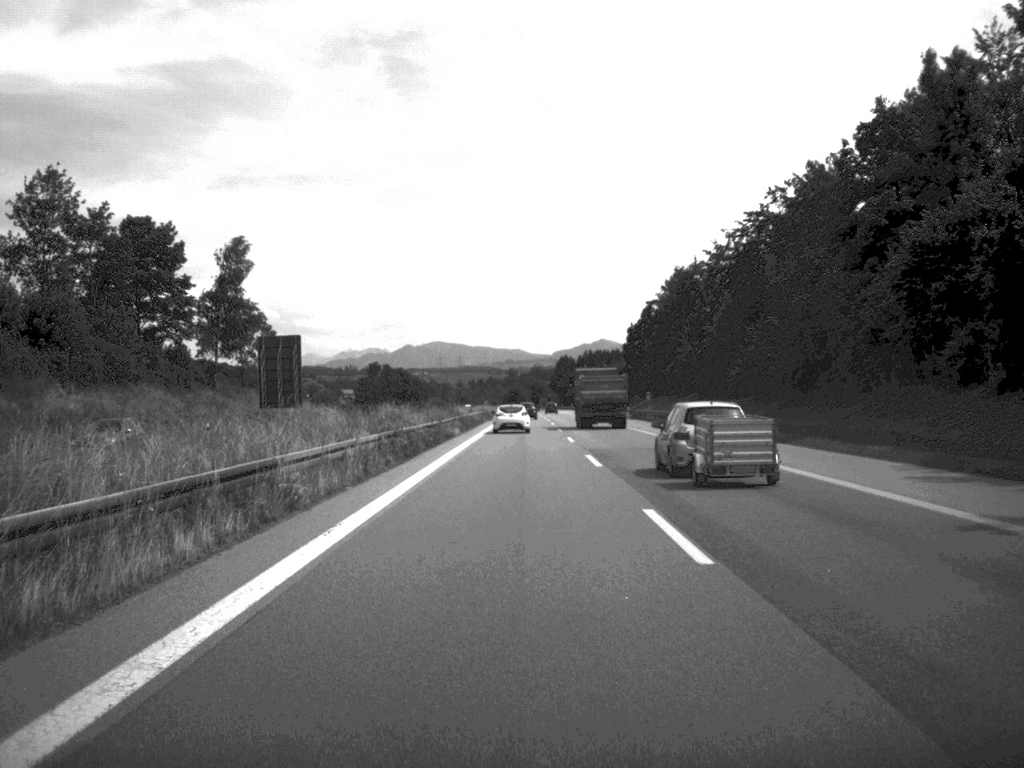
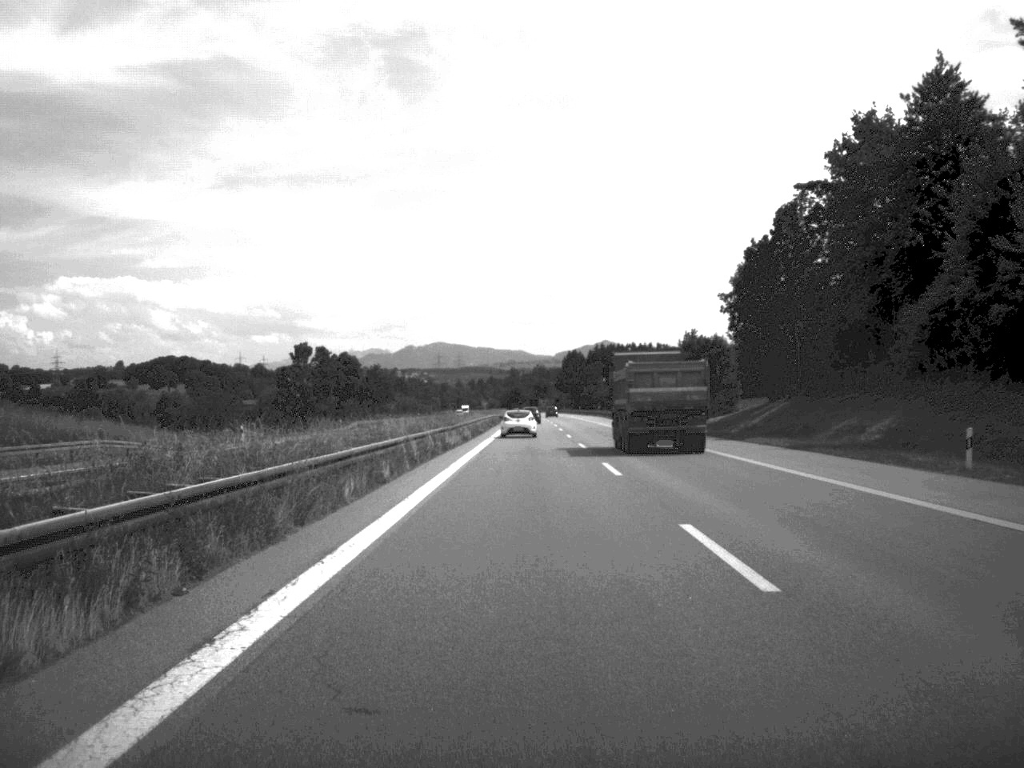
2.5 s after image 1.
(-0.2, +90.0) m; 0°
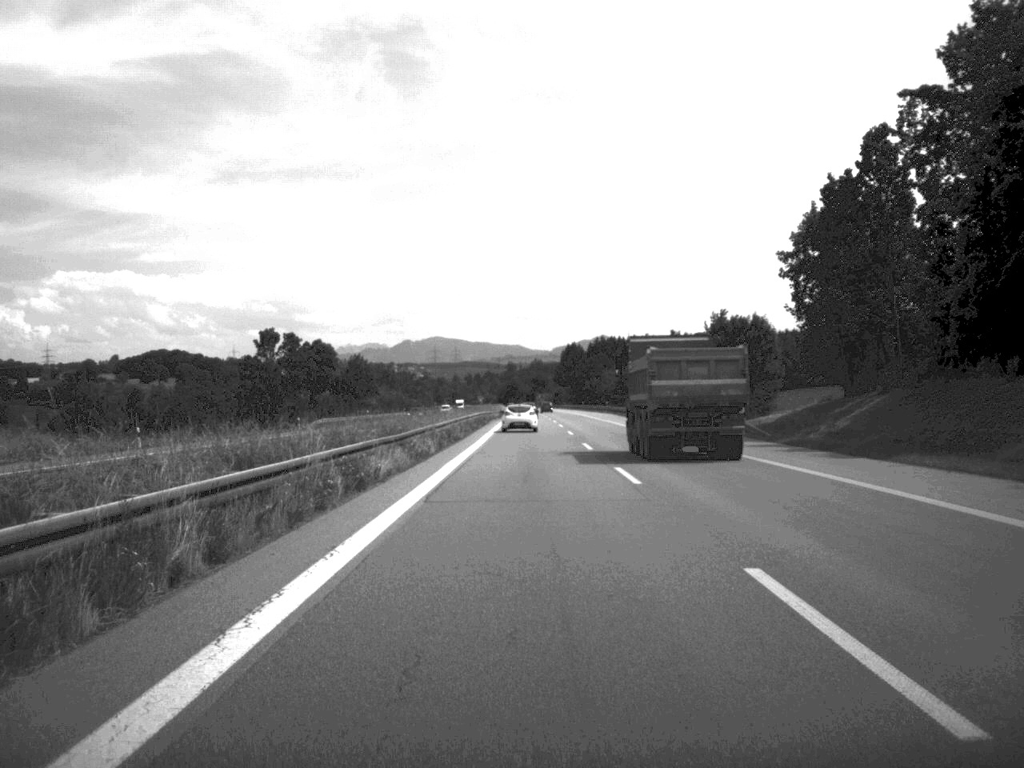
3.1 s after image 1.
(0.0, +22.3) m; 0°
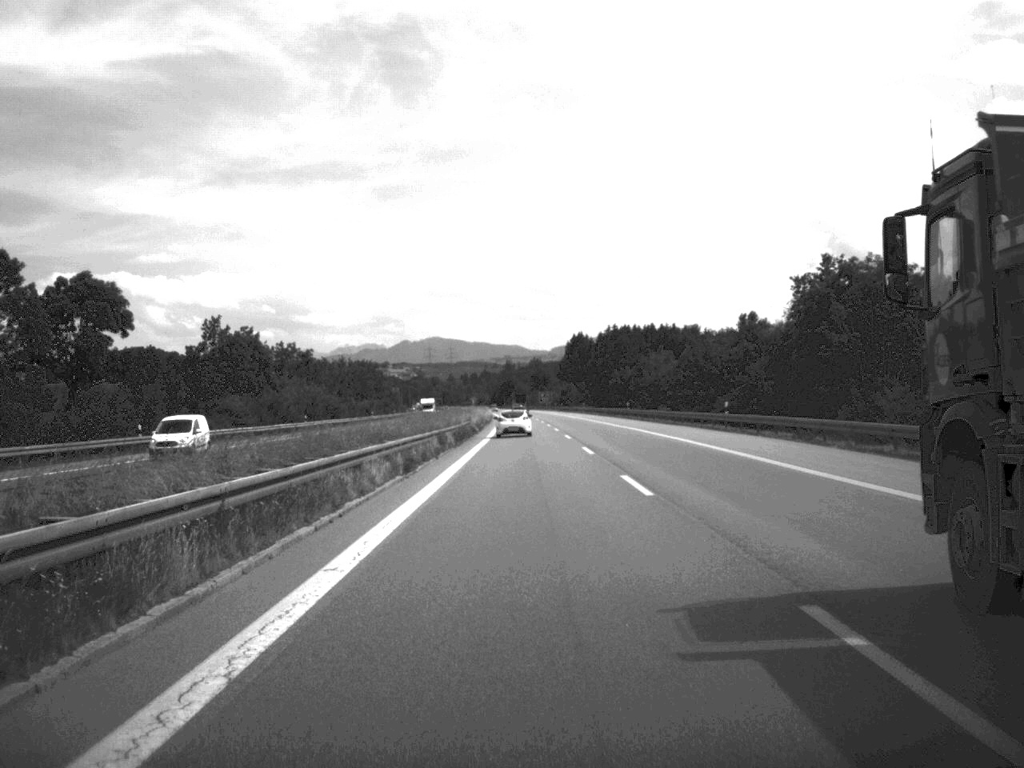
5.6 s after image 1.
(0.0, +90.7) m; 0°
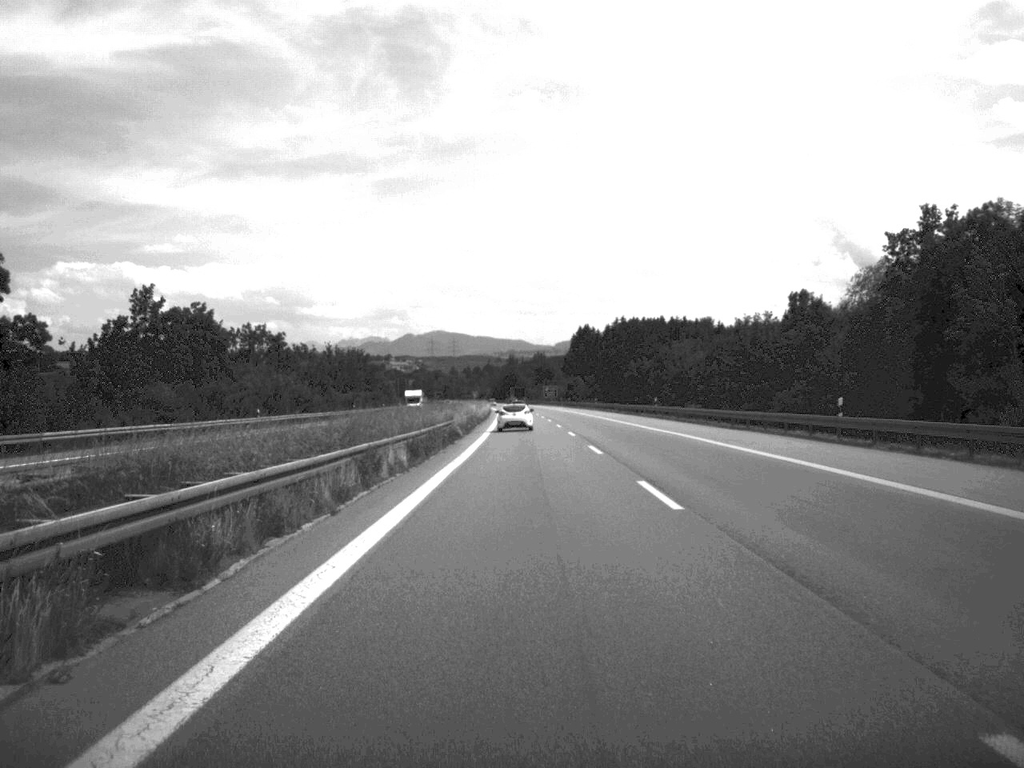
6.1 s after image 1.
(0.0, +21.5) m; 0°
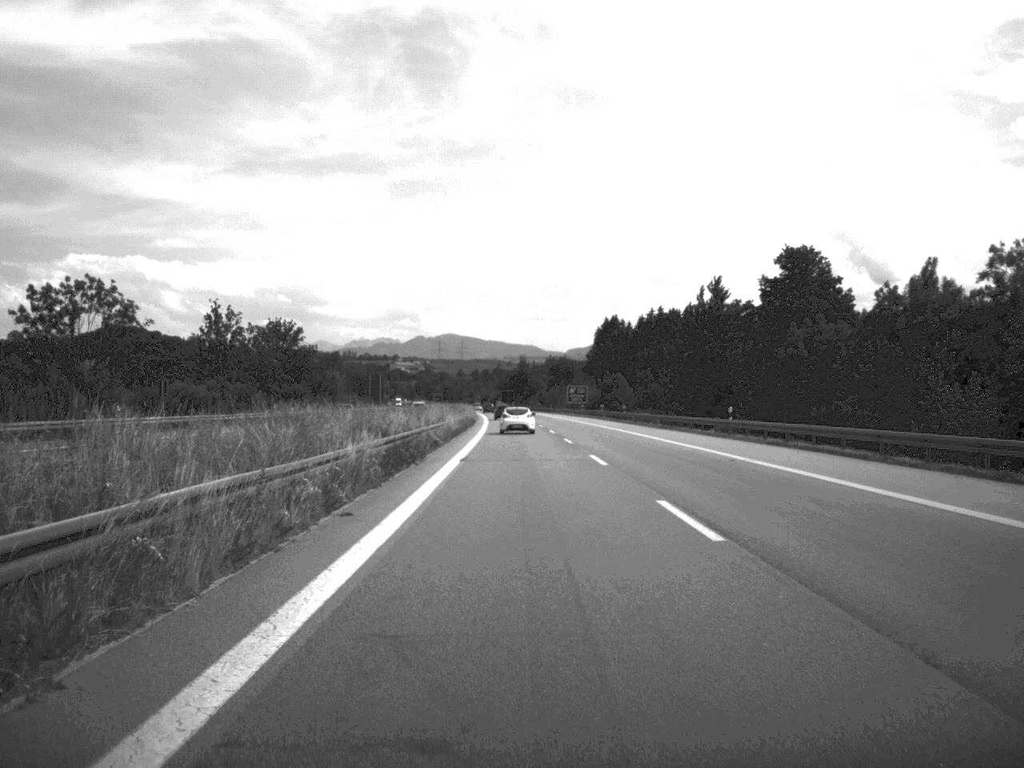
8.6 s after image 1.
(-0.6, +91.8) m; -1°
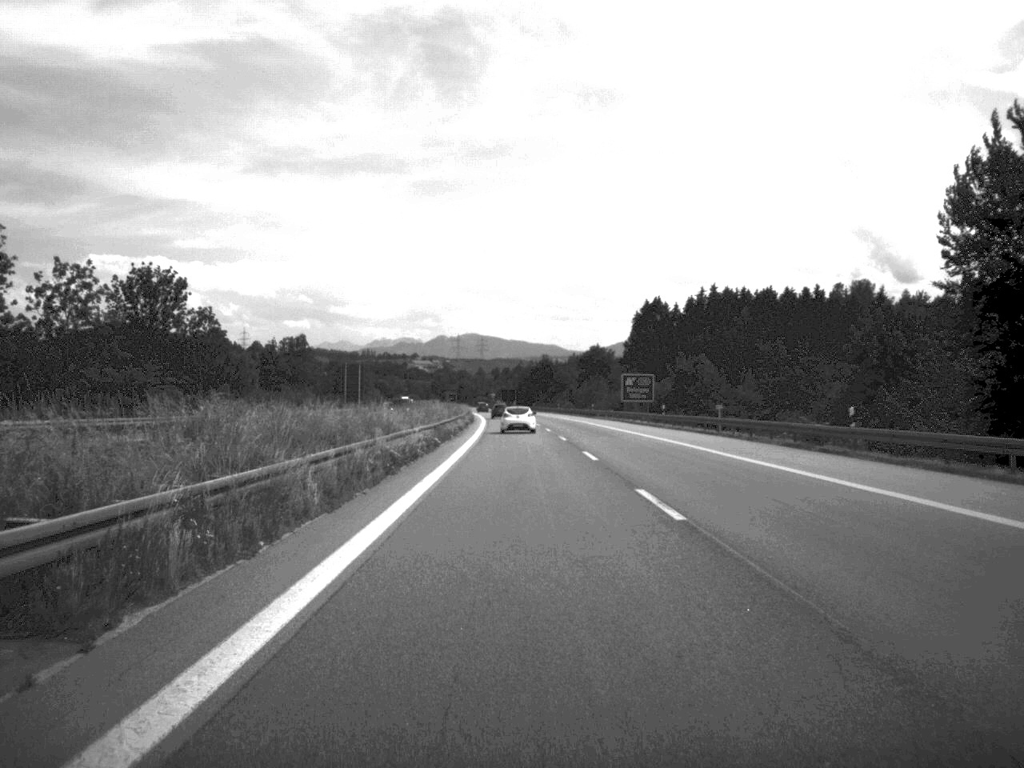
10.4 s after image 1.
(-0.6, +68.7) m; -1°
